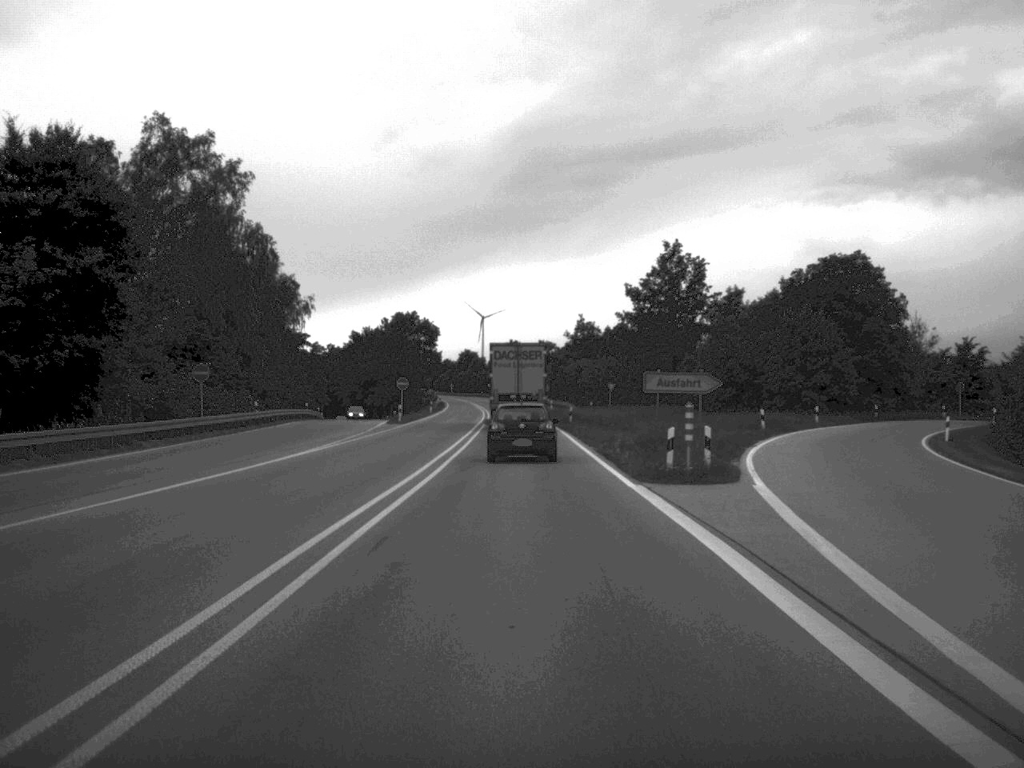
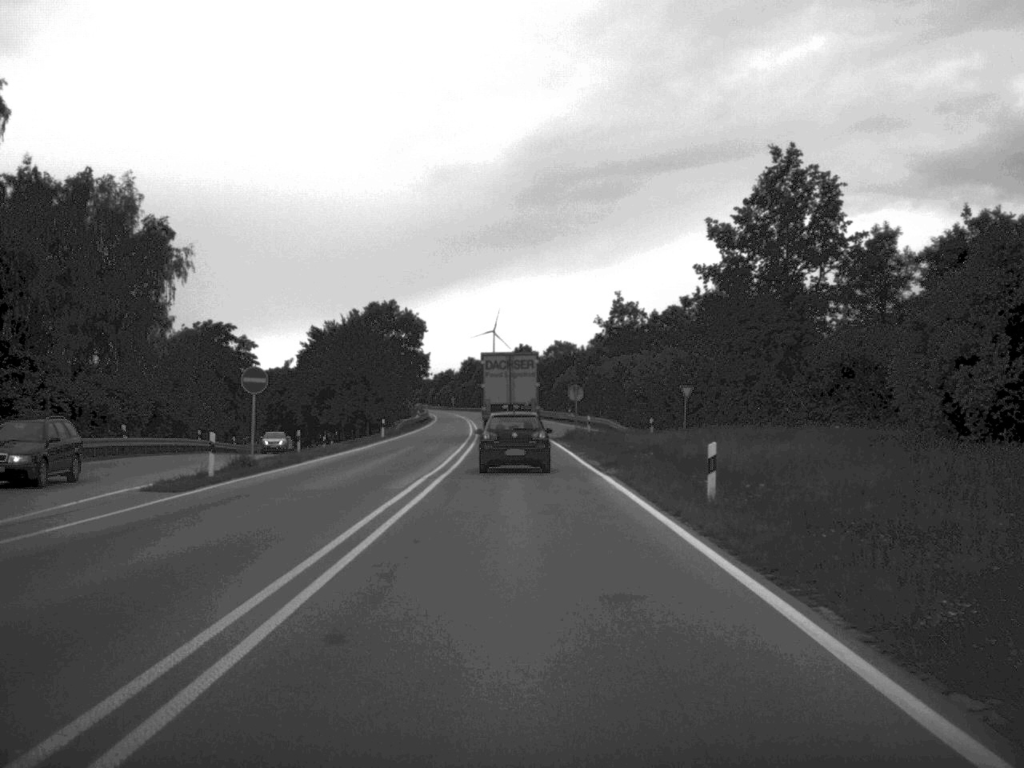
(-0.2, +49.0) m; -1°
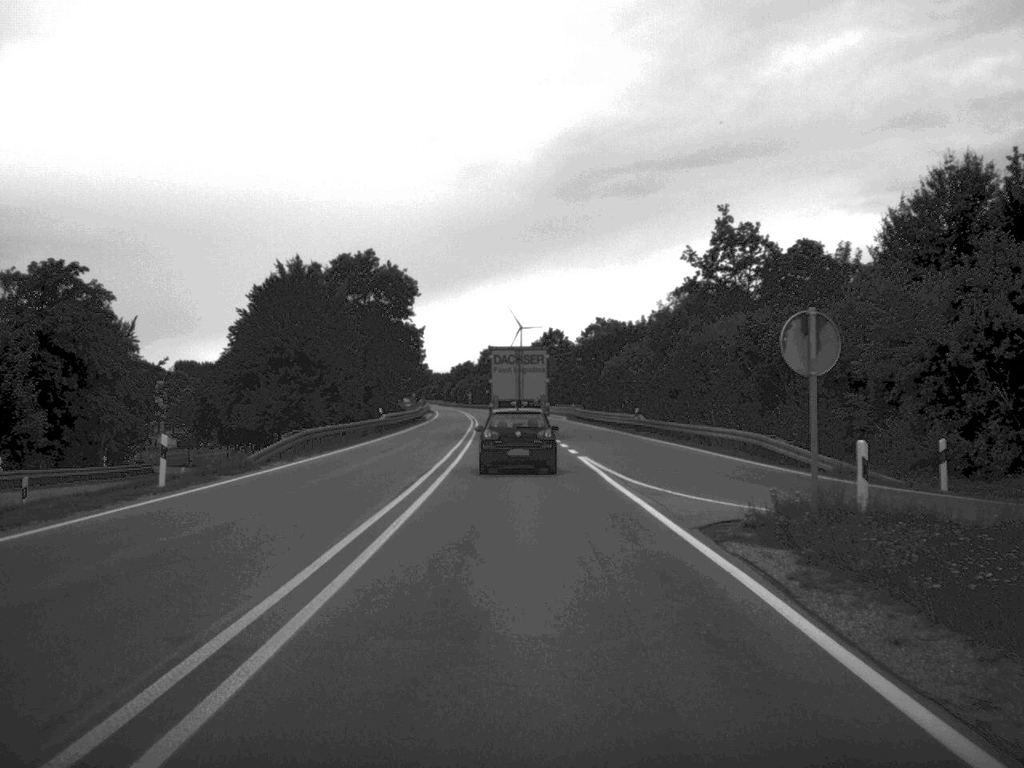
(-0.5, +48.0) m; -1°
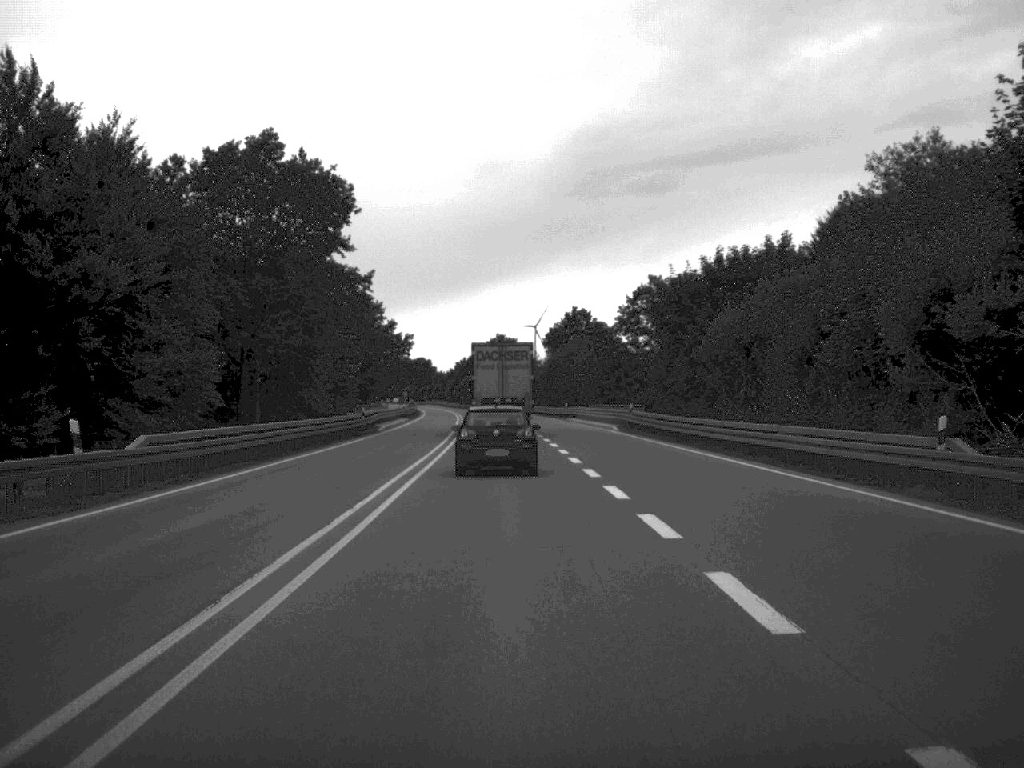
(-0.4, +49.5) m; -1°
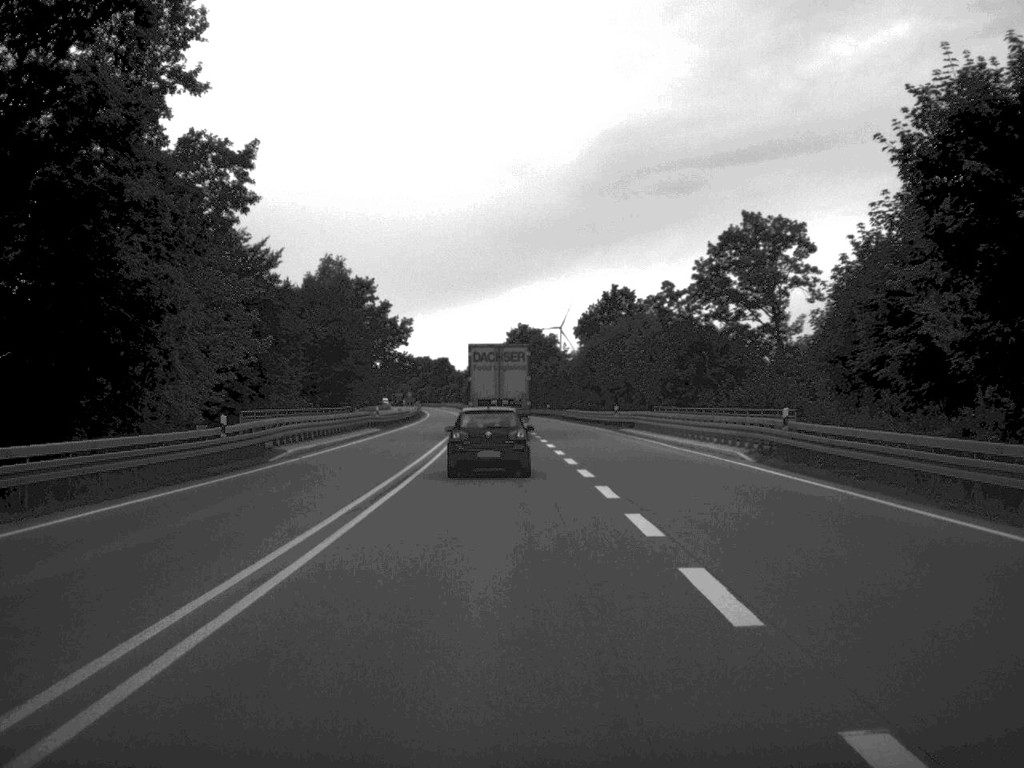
(-0.3, +35.1) m; -1°
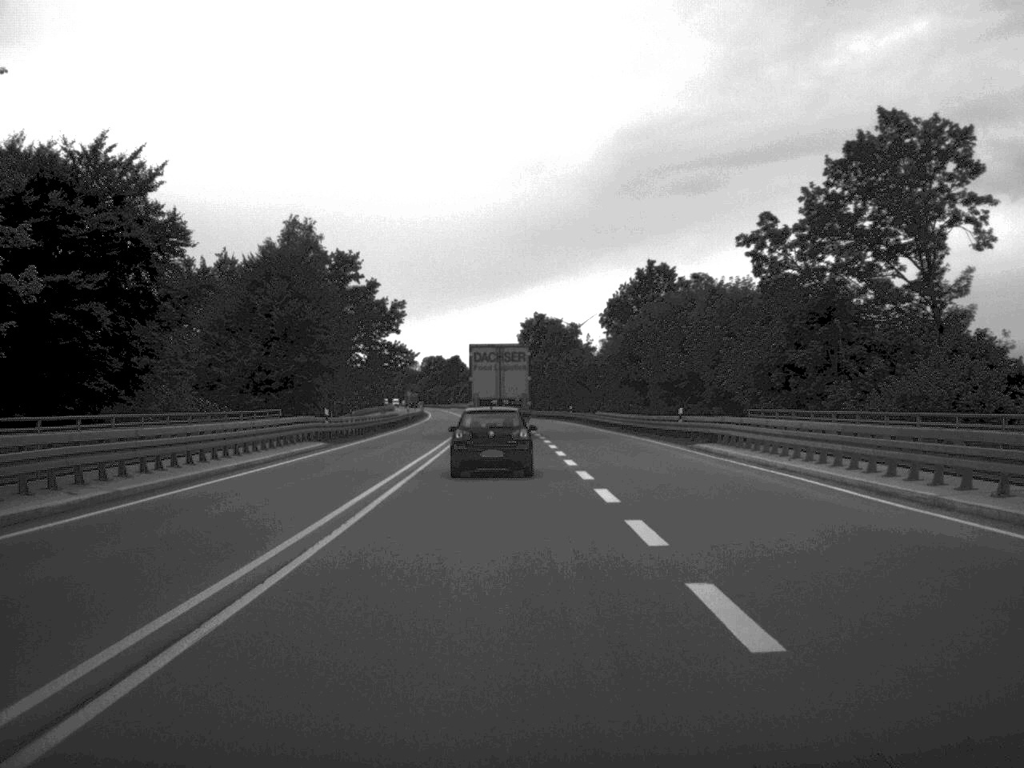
(-0.2, +24.5) m; -1°
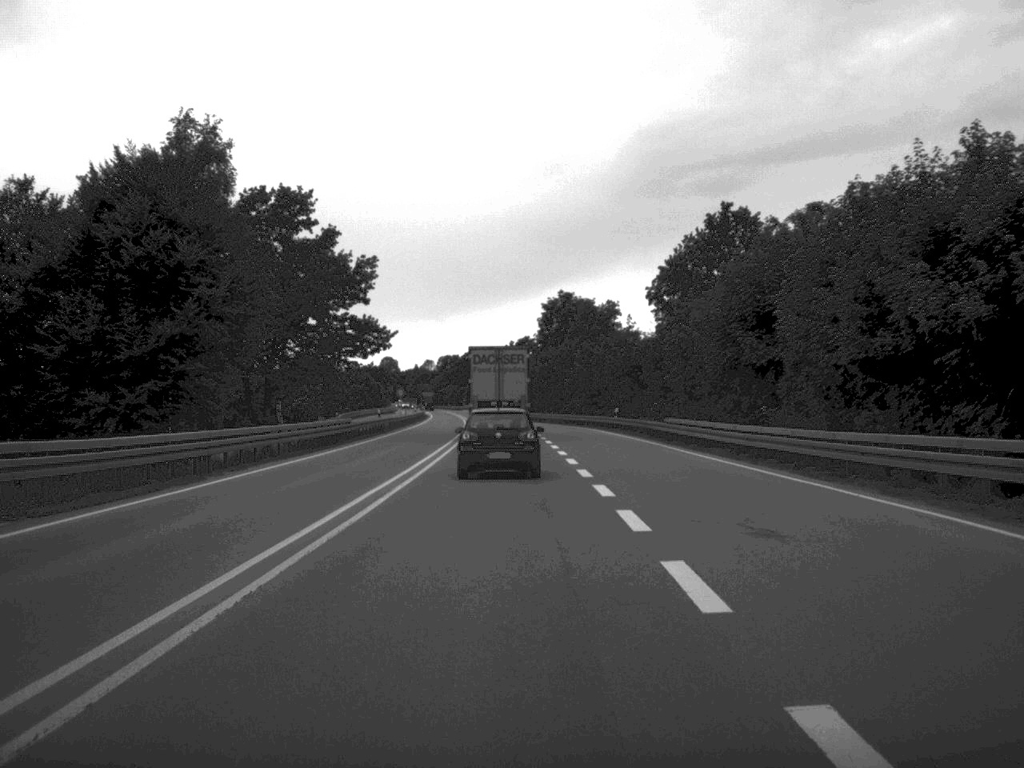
(-0.3, +34.1) m; -1°
